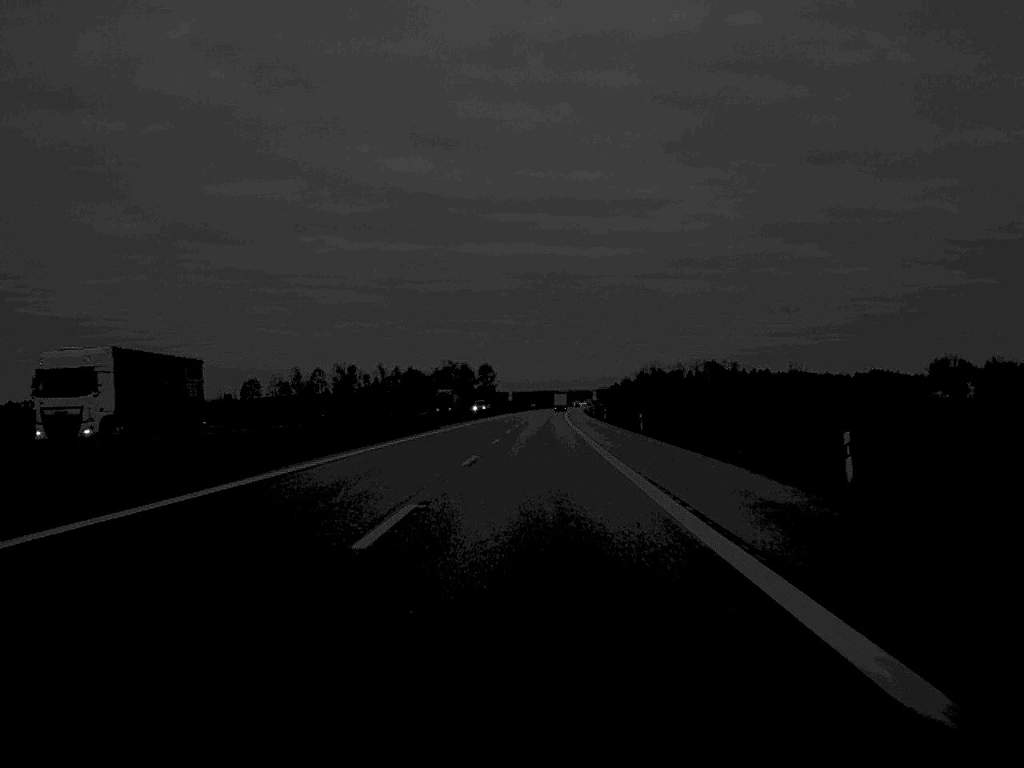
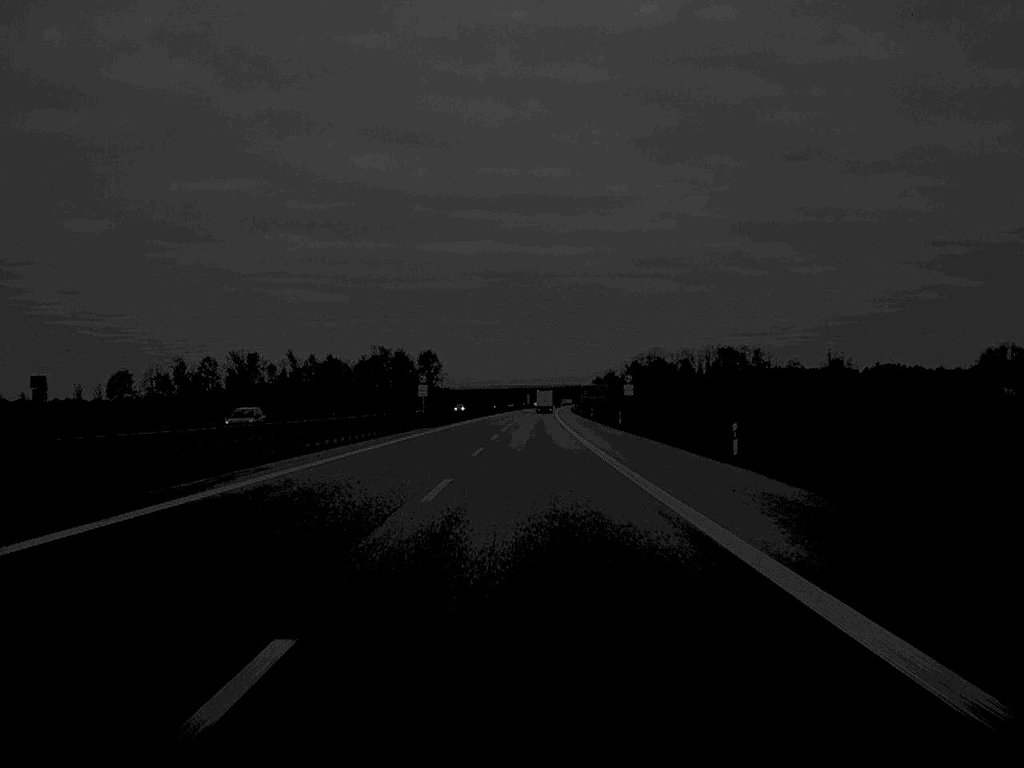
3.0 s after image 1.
(+2.1, +136.0) m; +2°
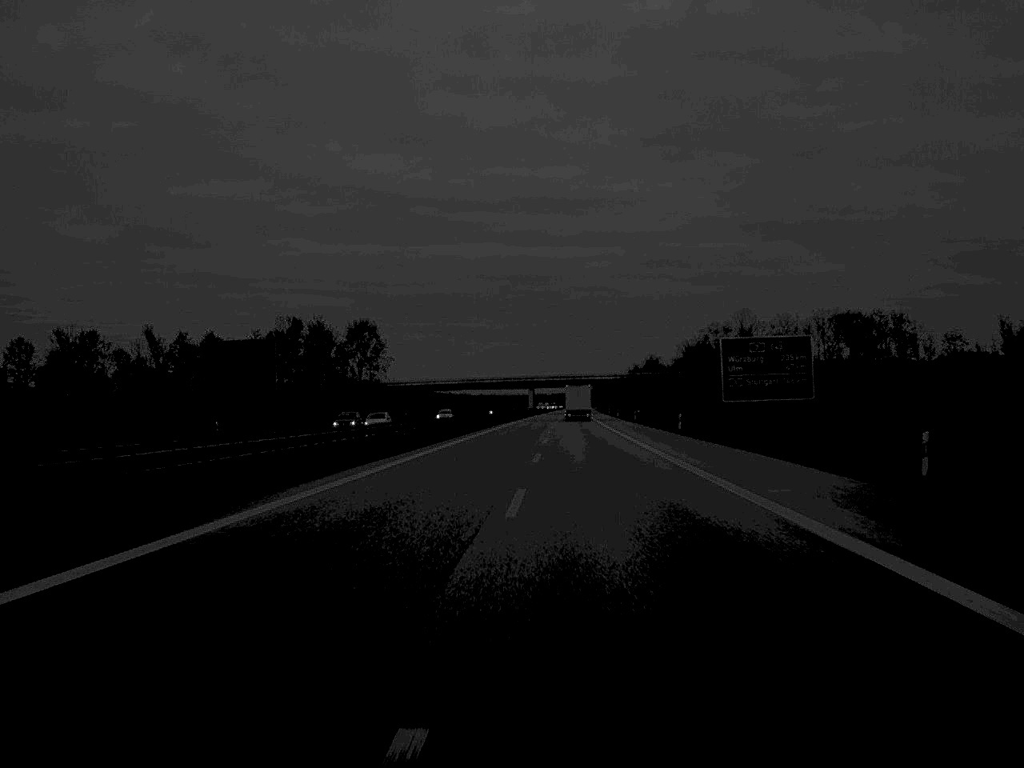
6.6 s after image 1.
(+0.5, +162.4) m; 0°
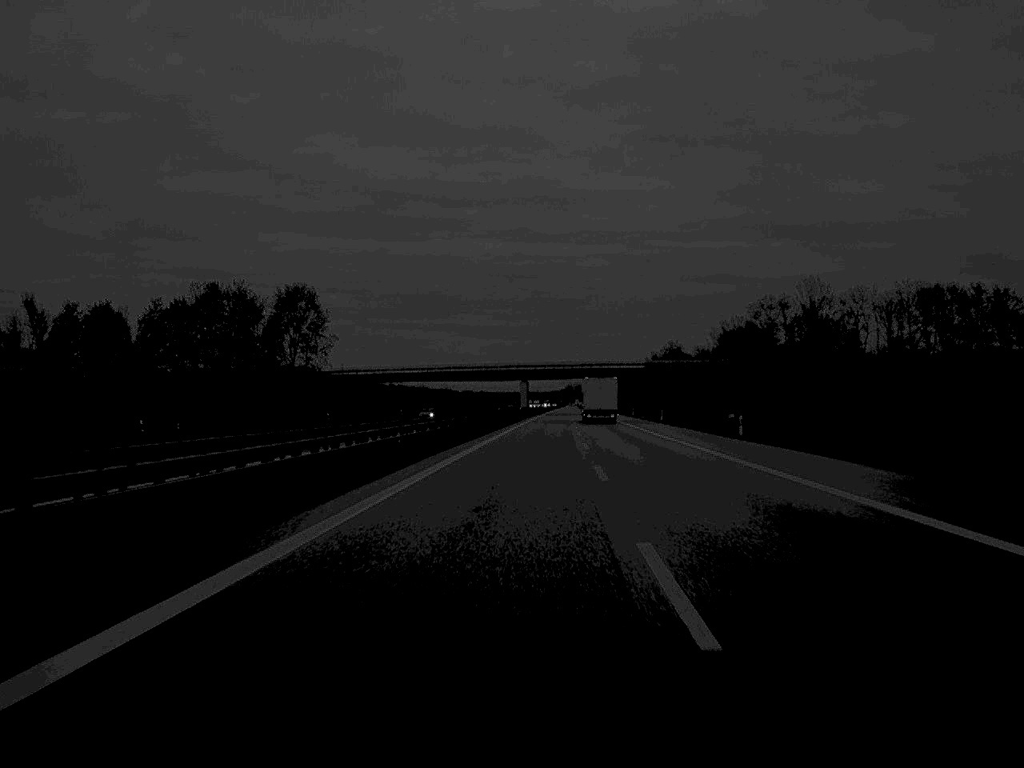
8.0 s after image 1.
(+0.1, +62.9) m; 0°
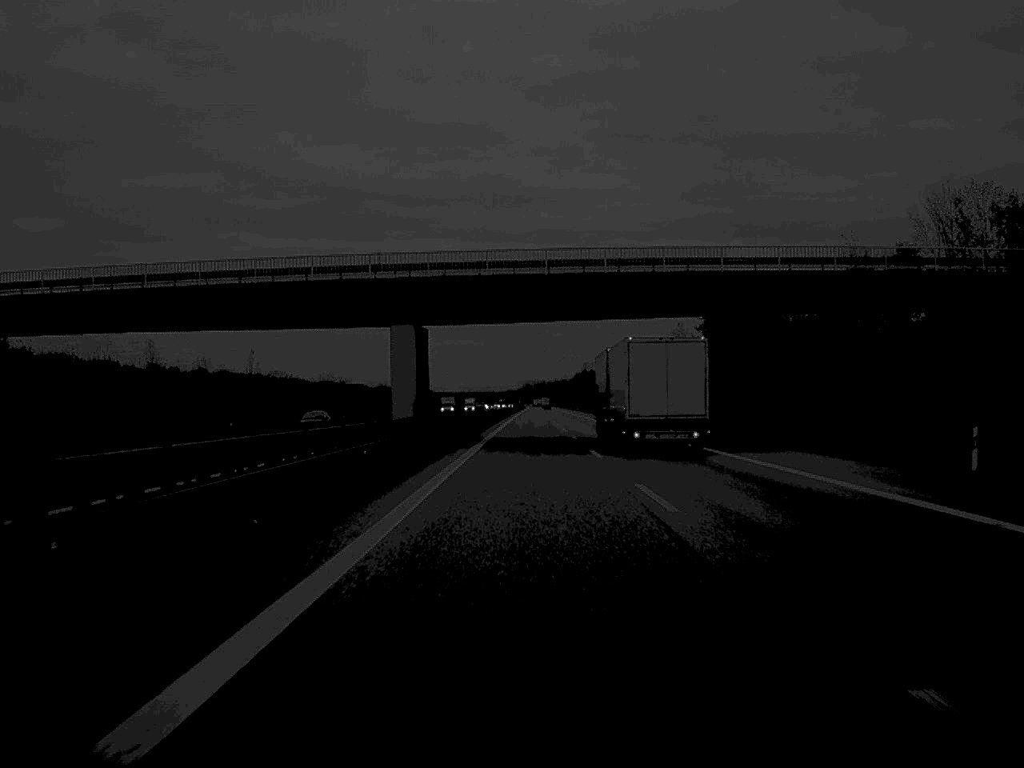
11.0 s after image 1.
(+2.8, +133.3) m; +2°
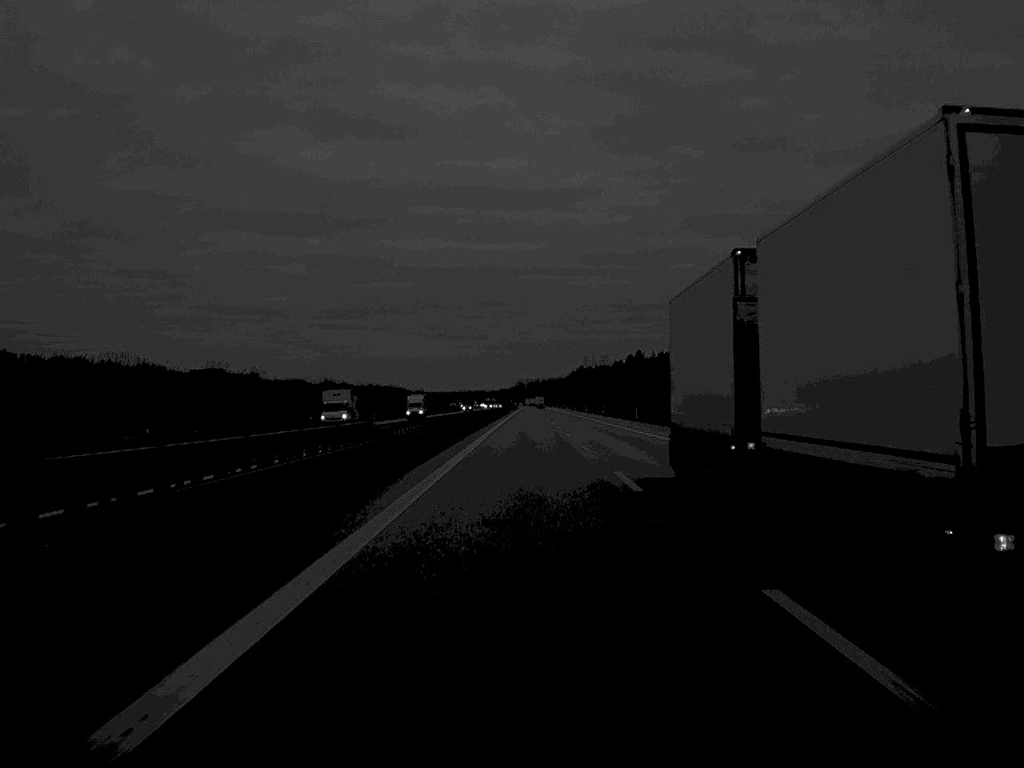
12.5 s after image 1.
(+0.2, +67.7) m; 0°
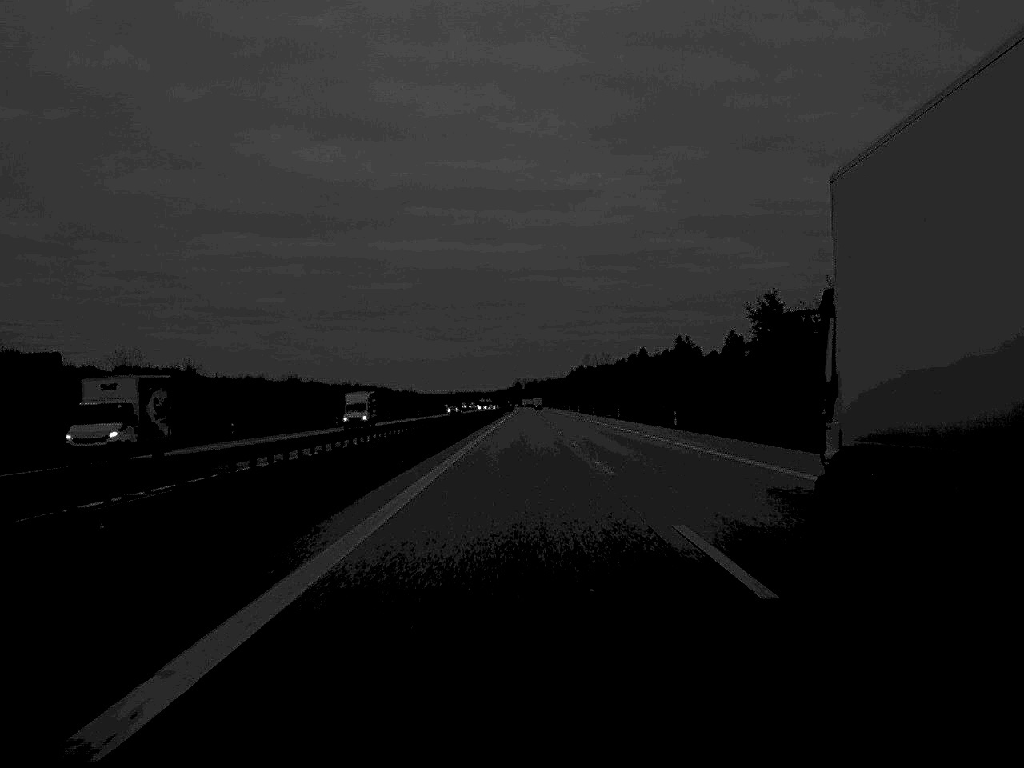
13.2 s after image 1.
(0.0, +30.1) m; 0°
